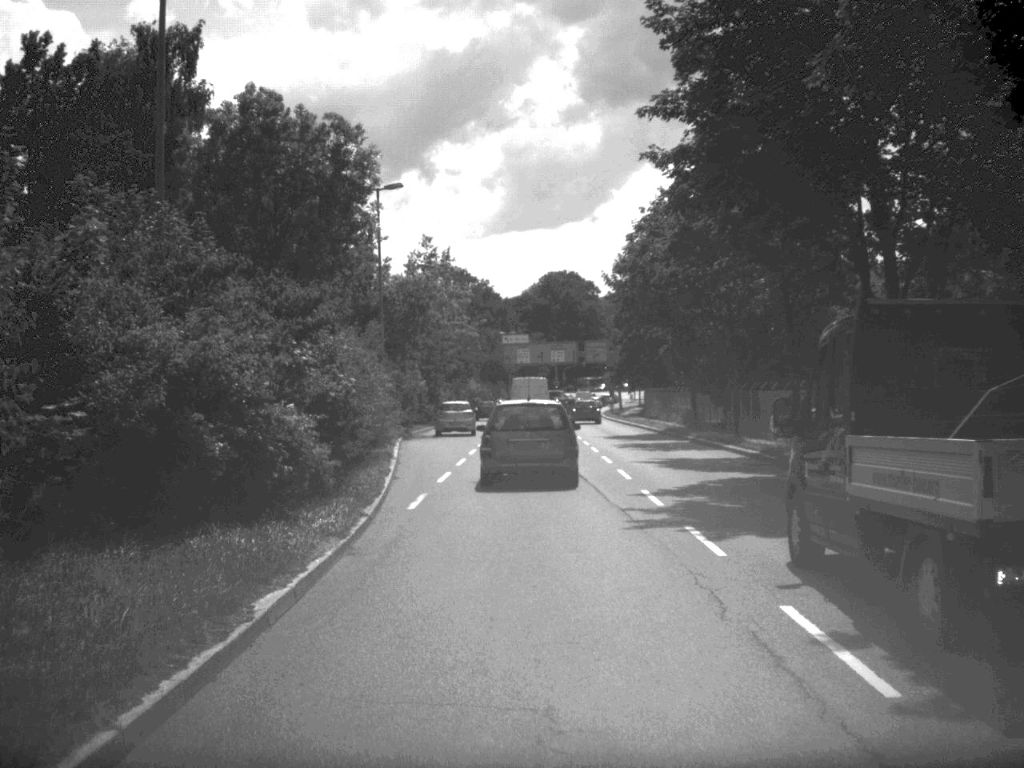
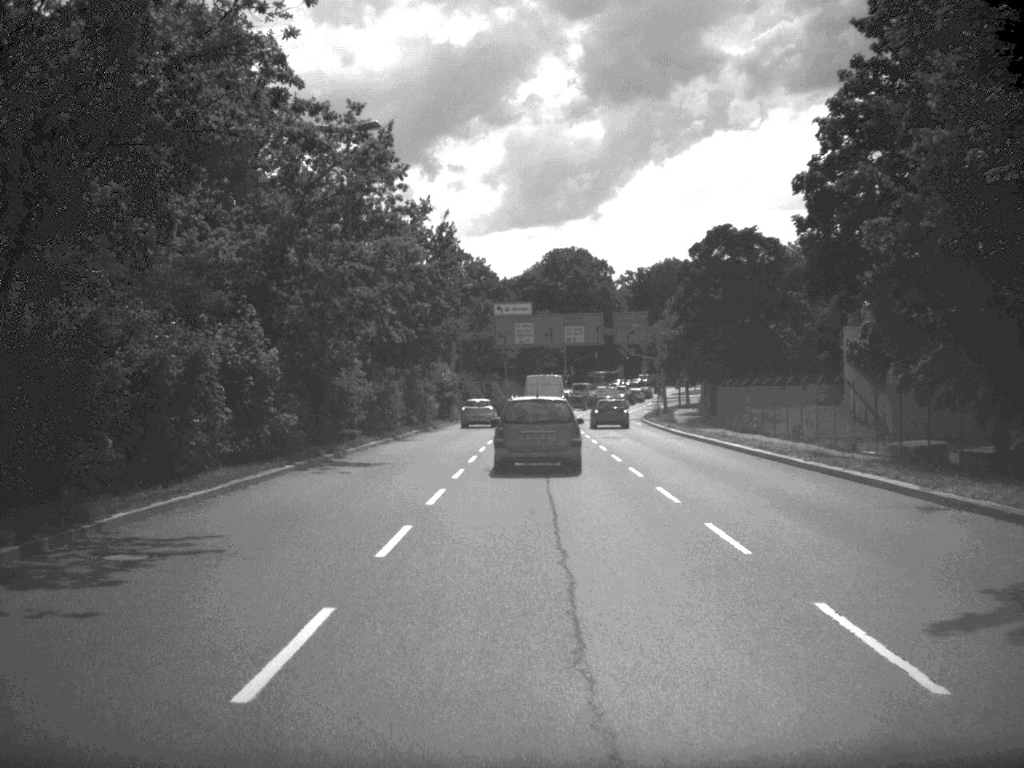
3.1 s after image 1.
(-0.1, +41.2) m; 0°
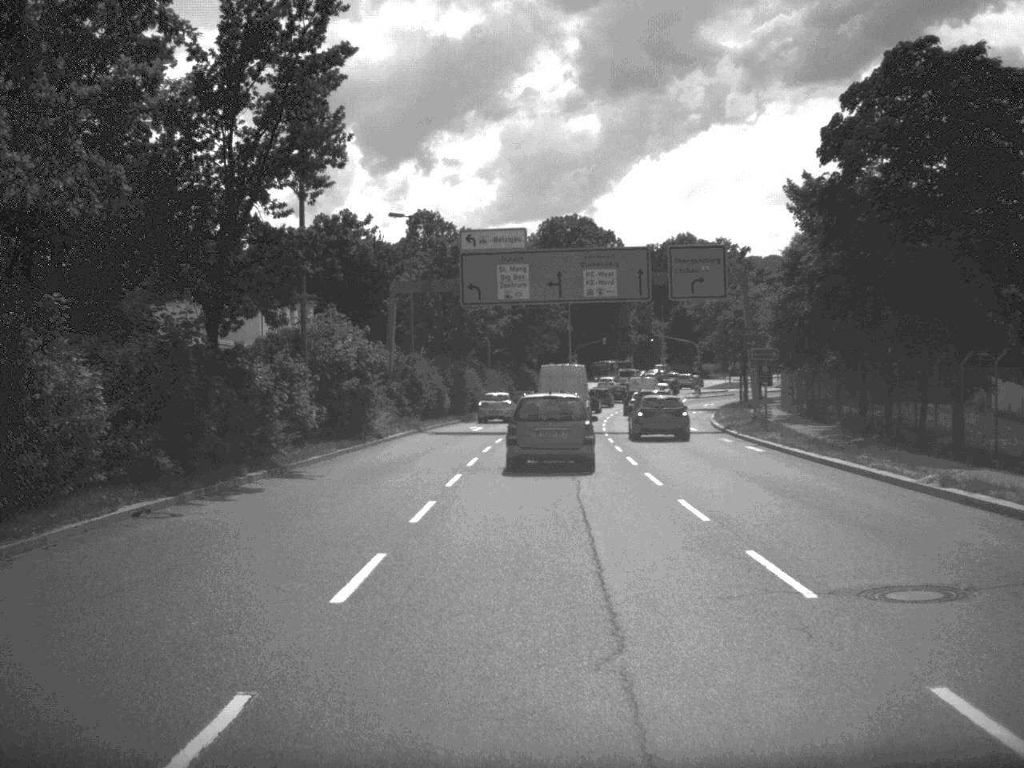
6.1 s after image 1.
(+0.2, +38.1) m; 0°
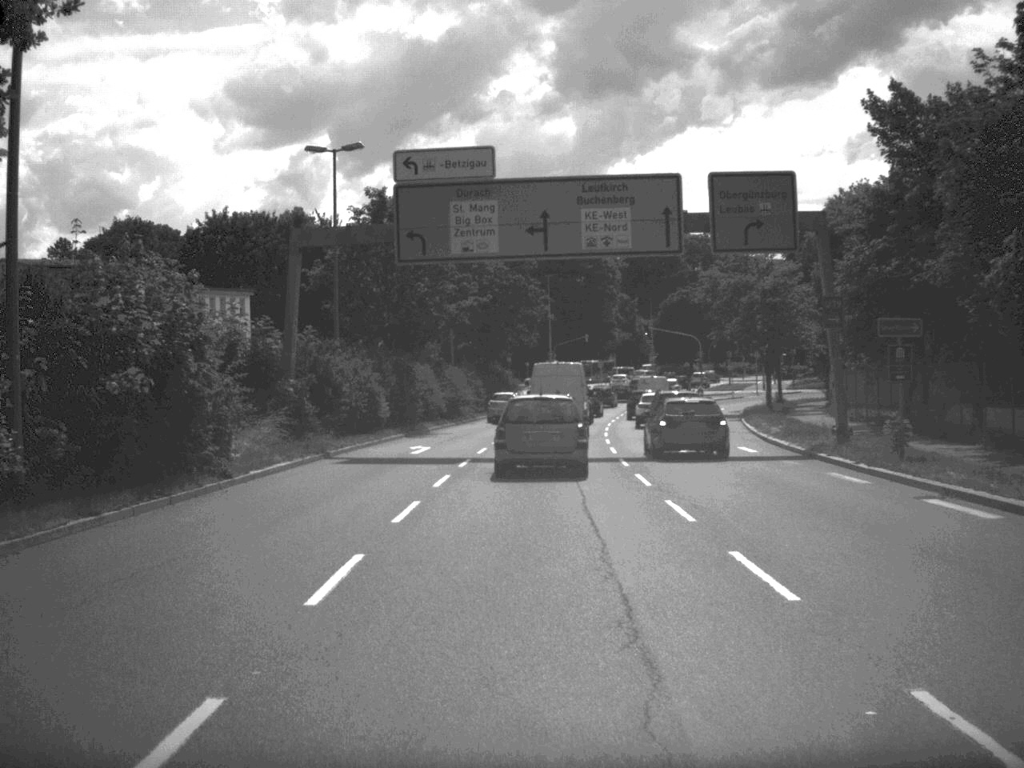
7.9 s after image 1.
(+0.1, +17.8) m; +1°
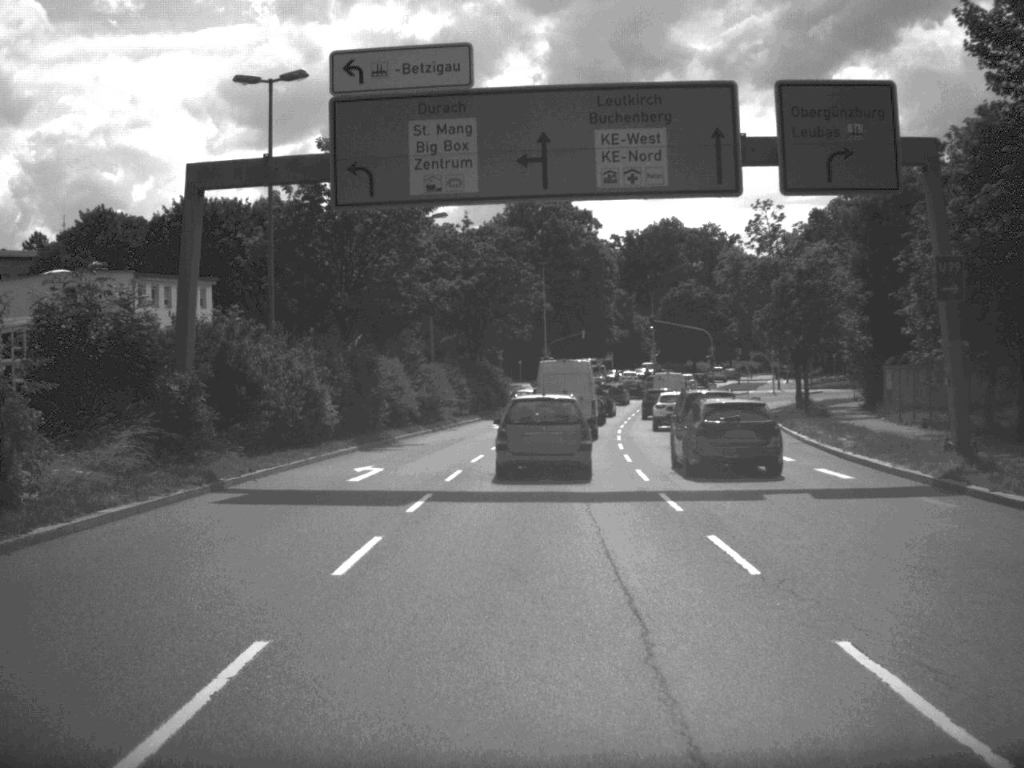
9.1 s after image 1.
(0.0, +10.4) m; 0°
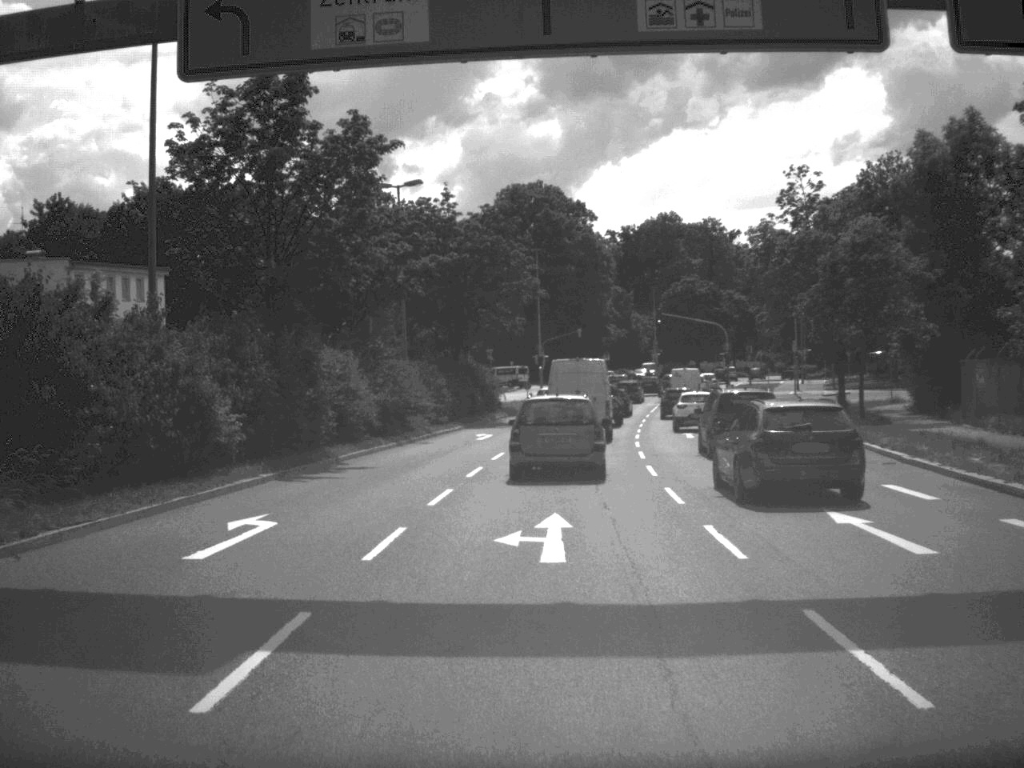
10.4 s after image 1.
(0.0, +10.6) m; 0°
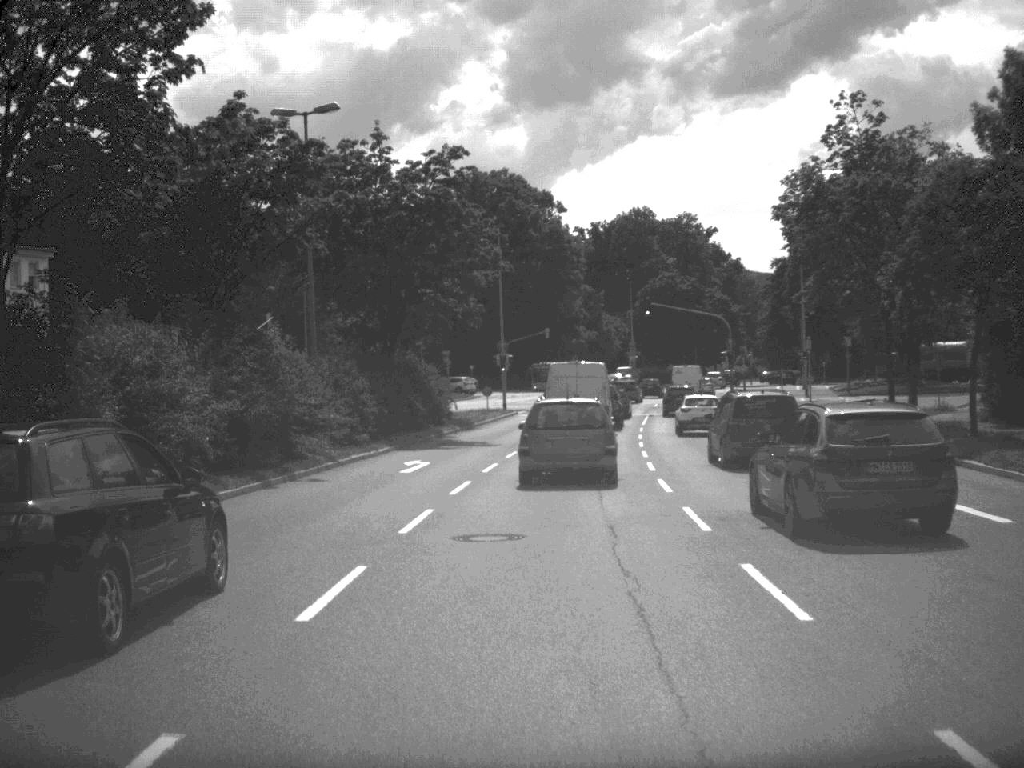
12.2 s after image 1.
(+0.2, +15.1) m; +2°
